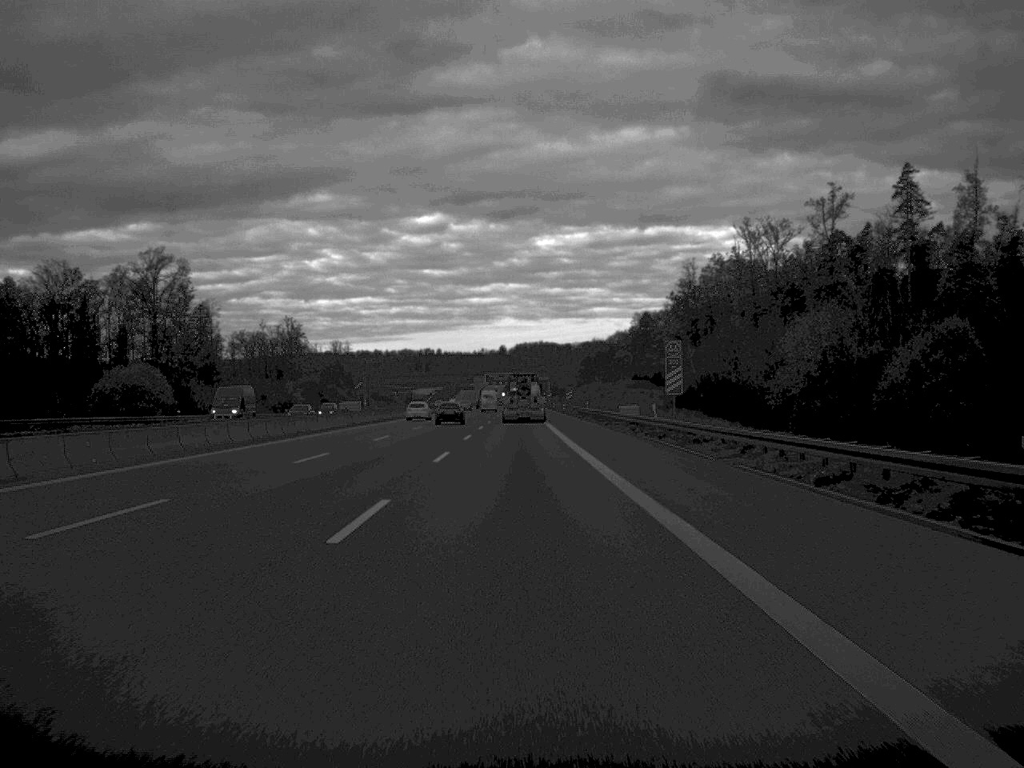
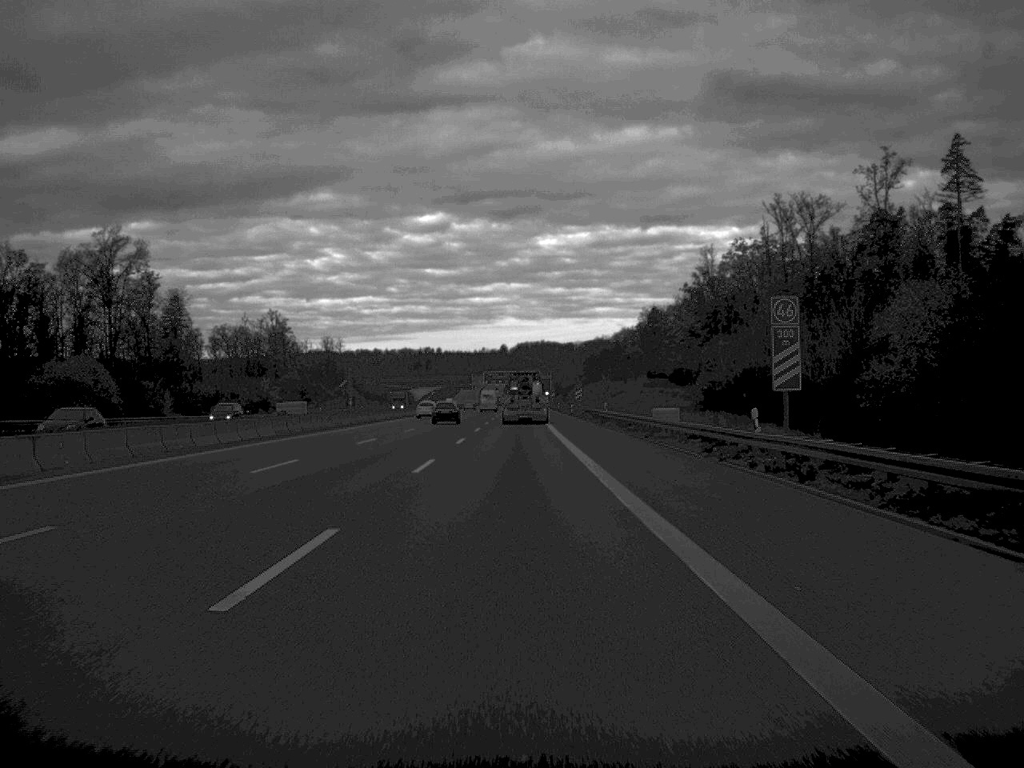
(0.0, +22.8) m; 0°
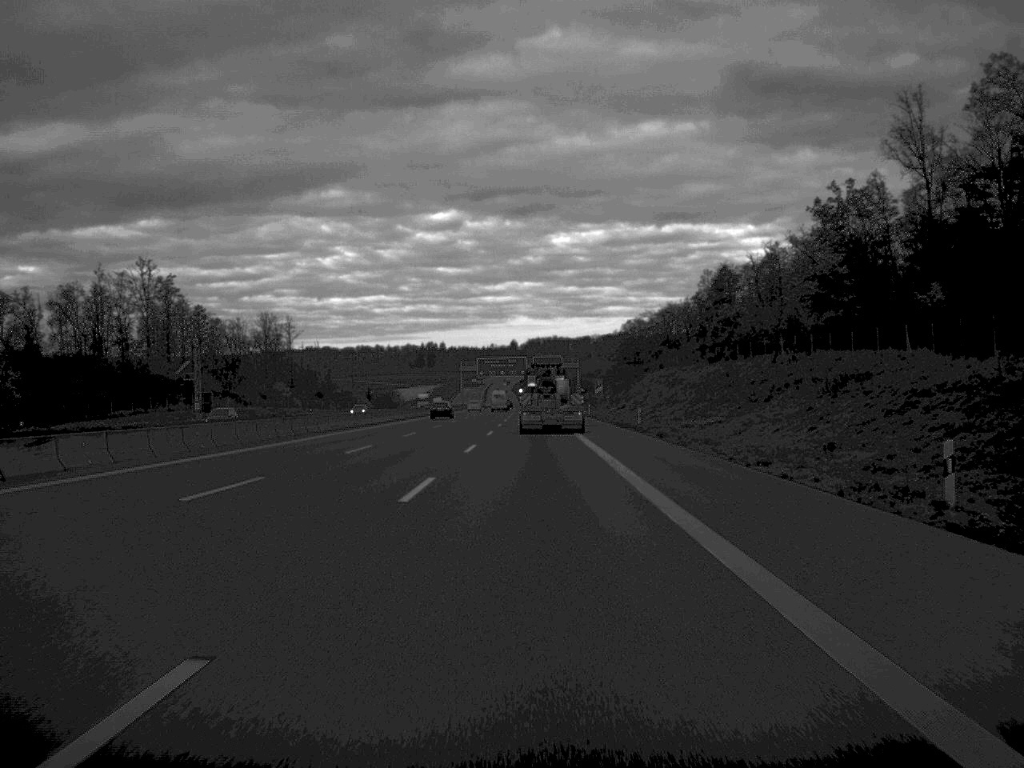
(-0.8, +115.3) m; 0°
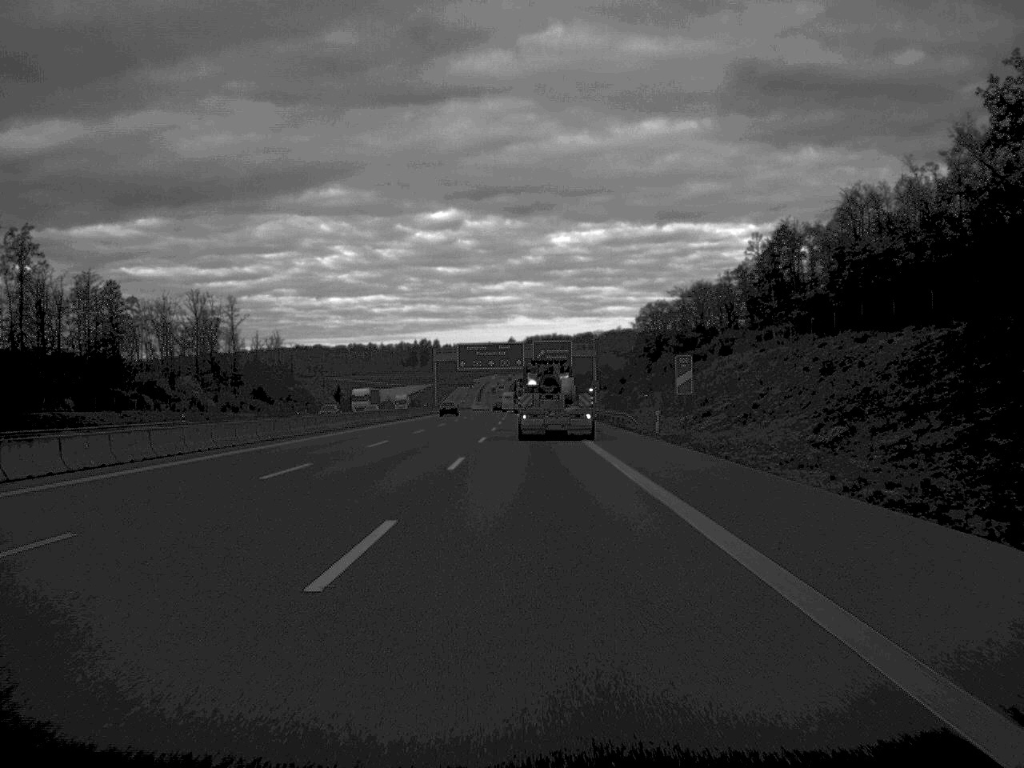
(+0.1, +62.1) m; 0°
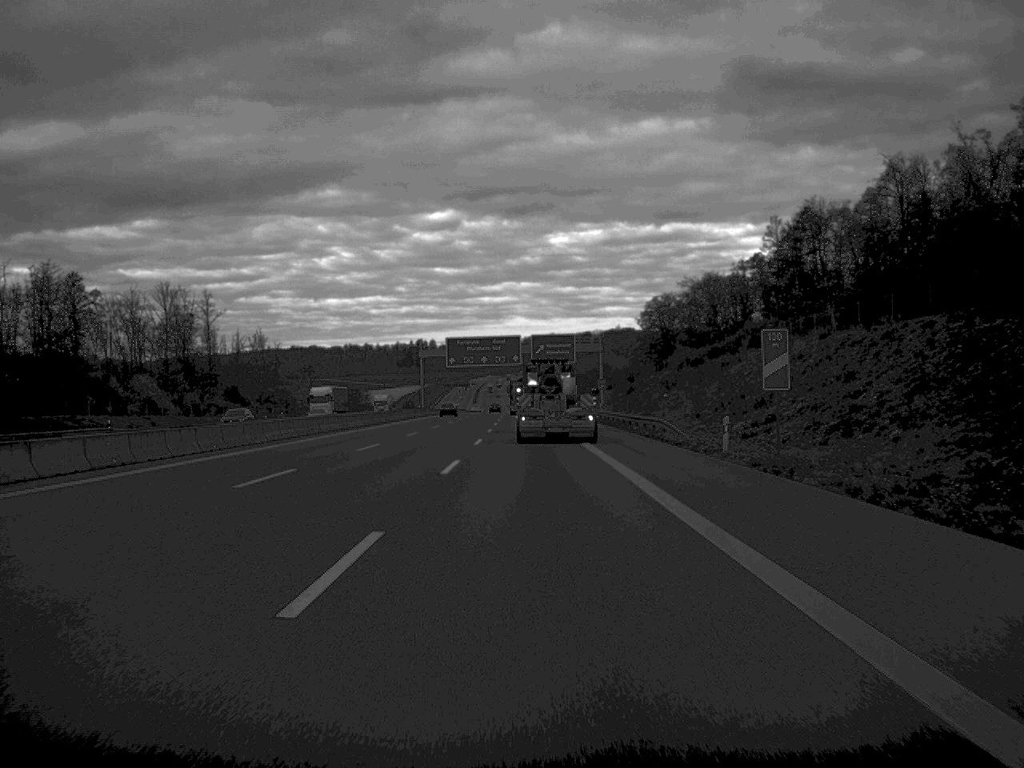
(0.0, +19.3) m; 0°
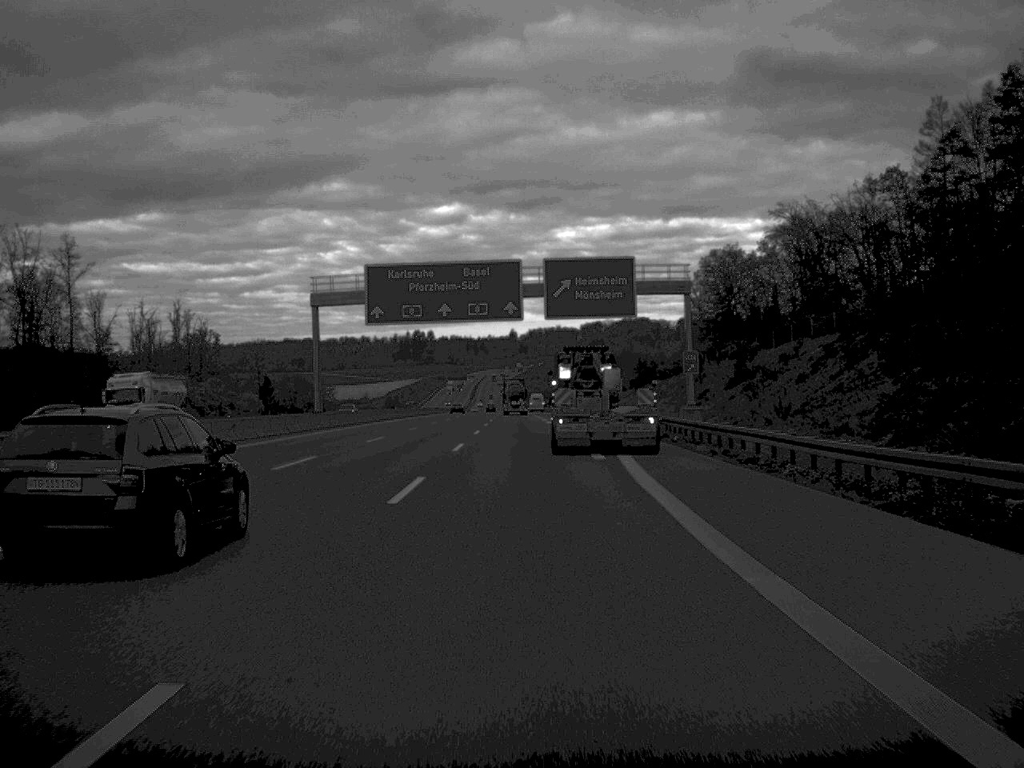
(-0.1, +79.9) m; 0°
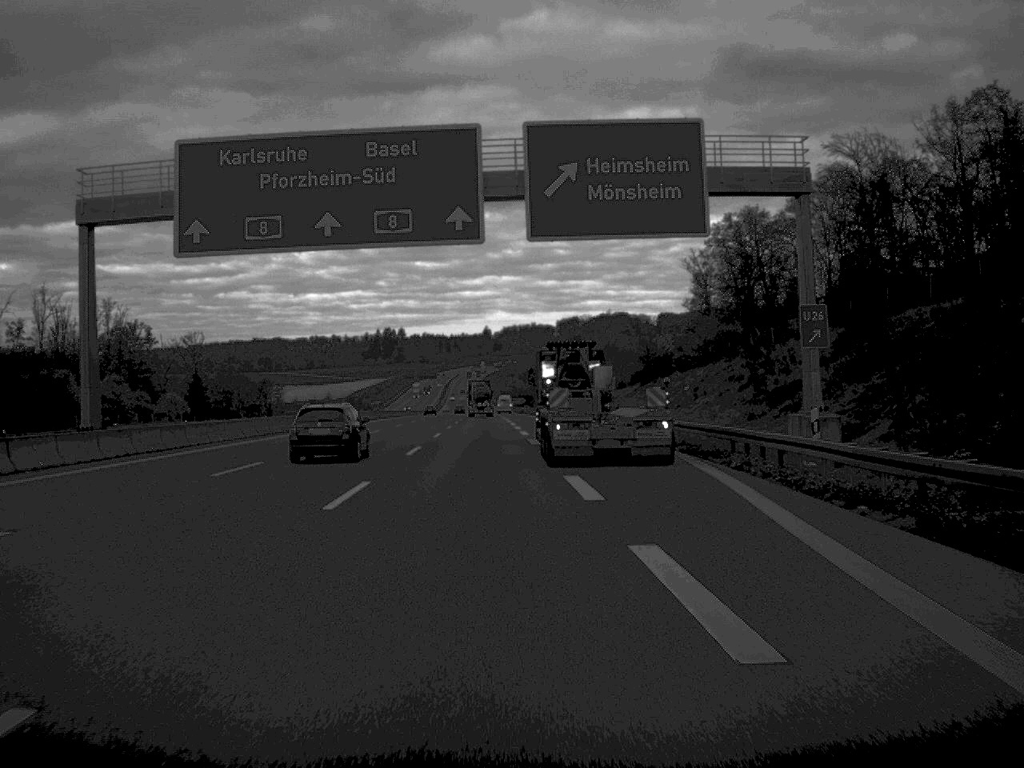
(+0.3, +36.8) m; +1°
